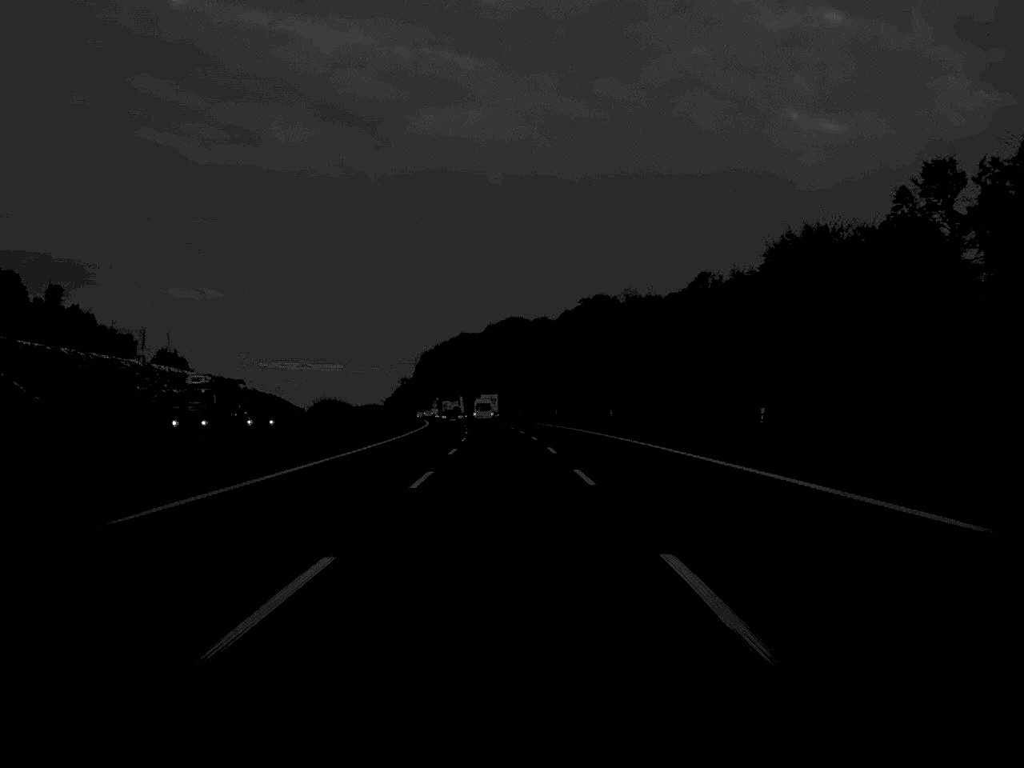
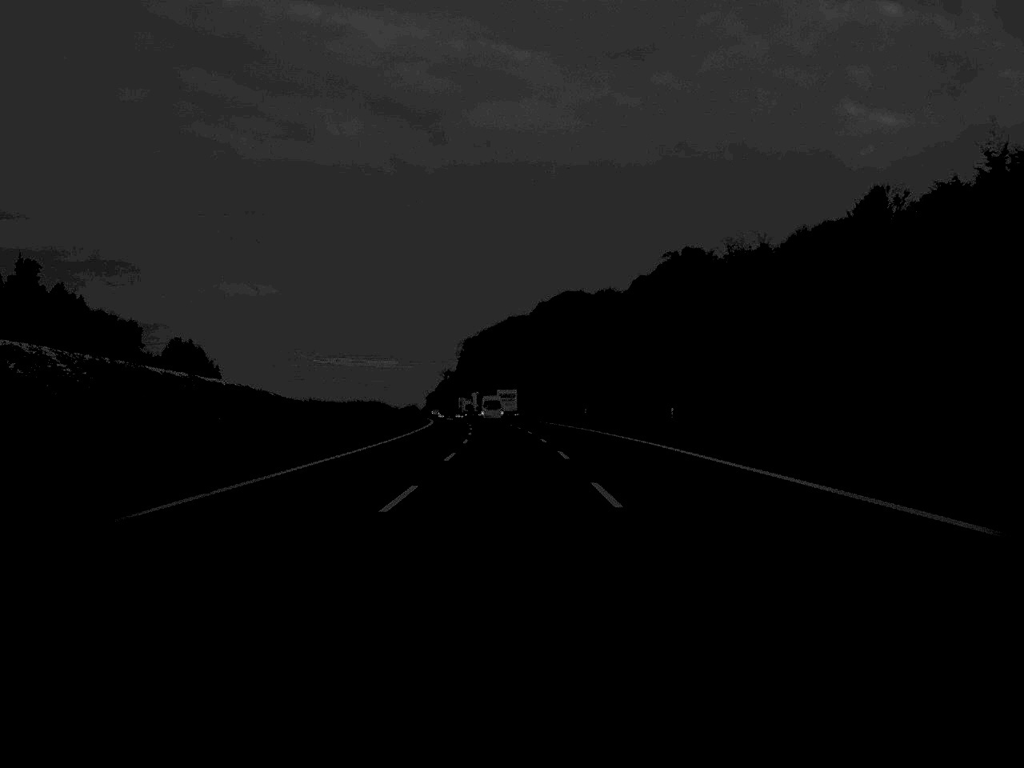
(-1.5, +76.1) m; -2°
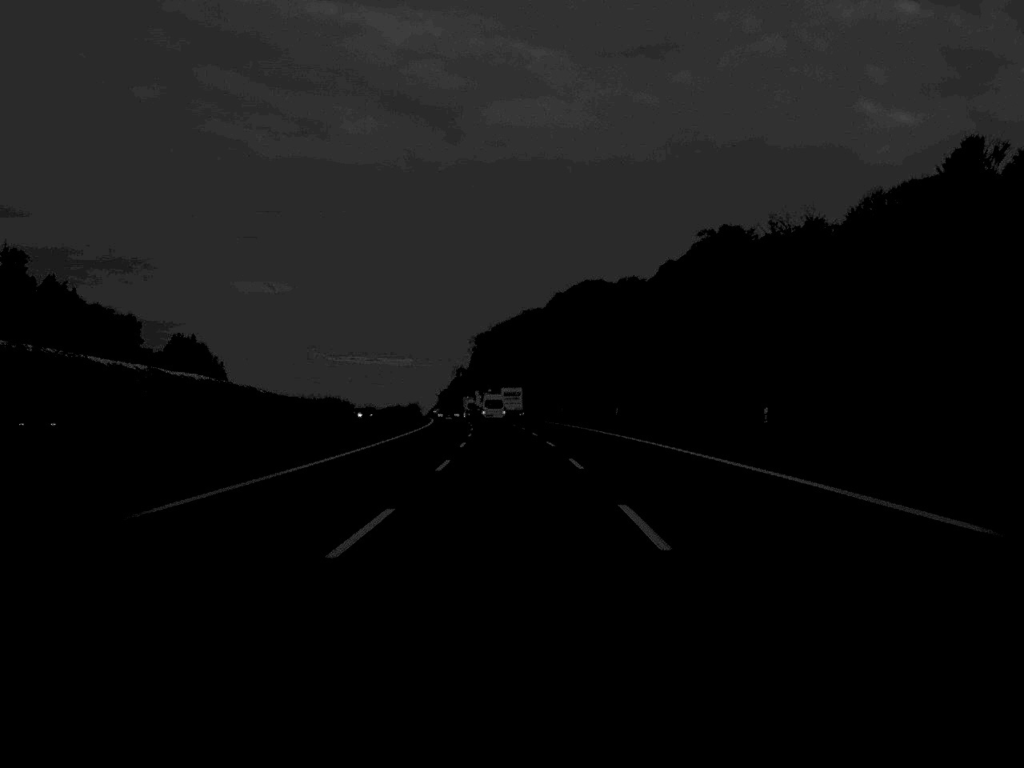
(-0.1, +23.4) m; -1°
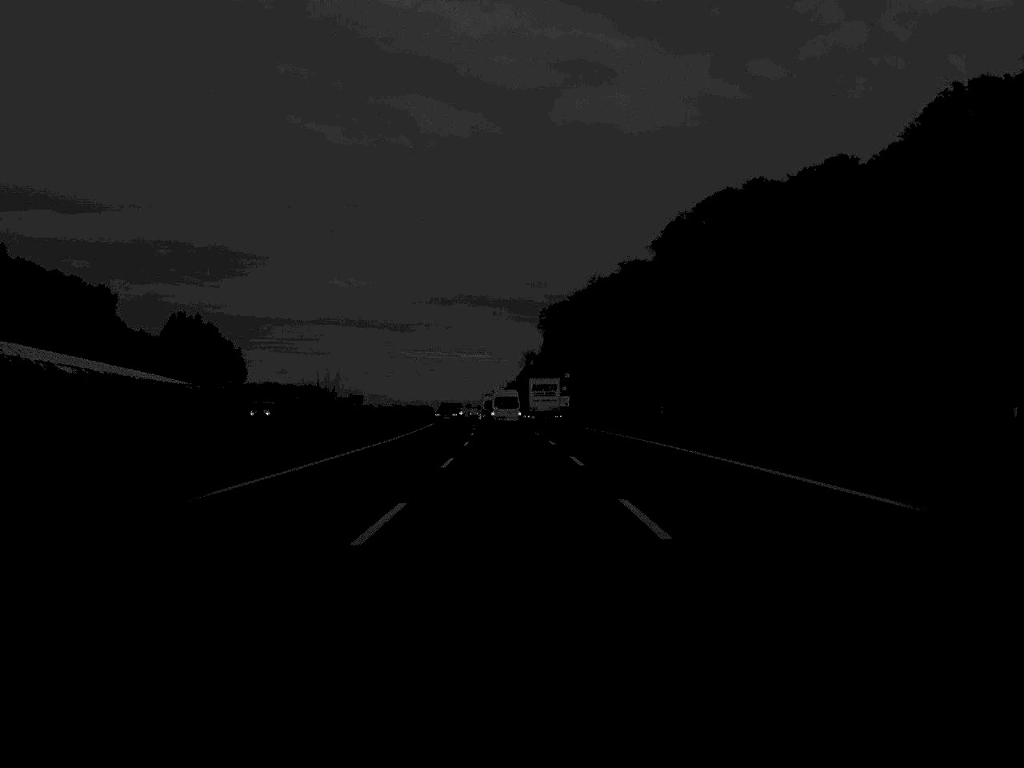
(-3.6, +121.6) m; -3°
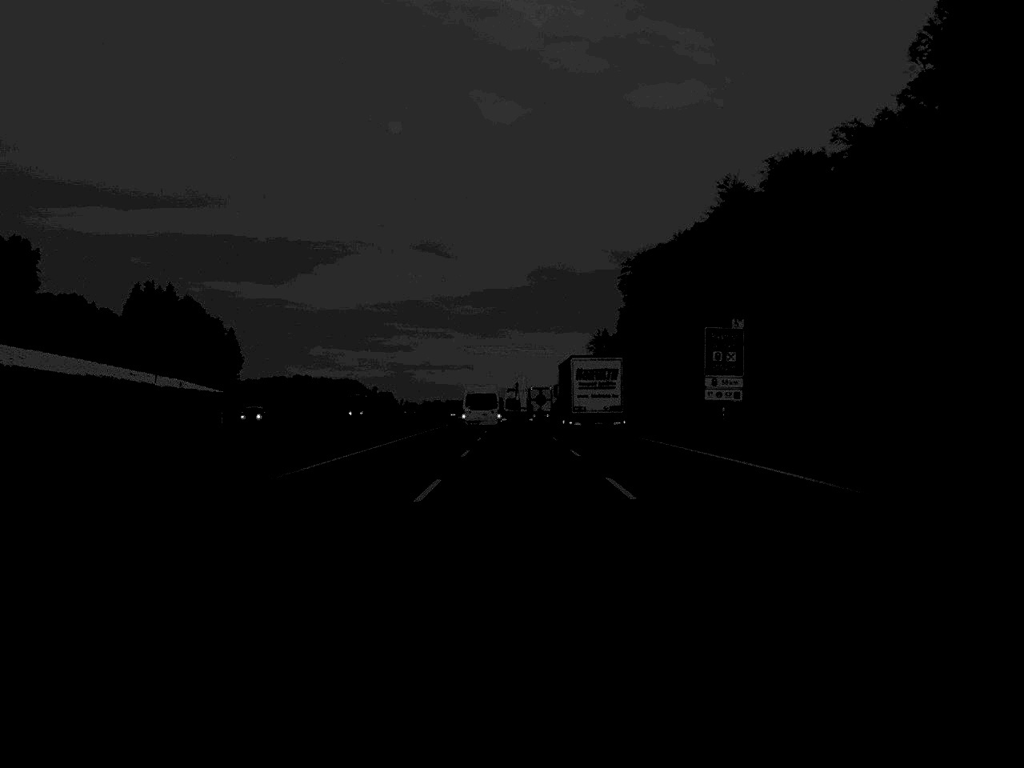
(-3.0, +116.2) m; -3°
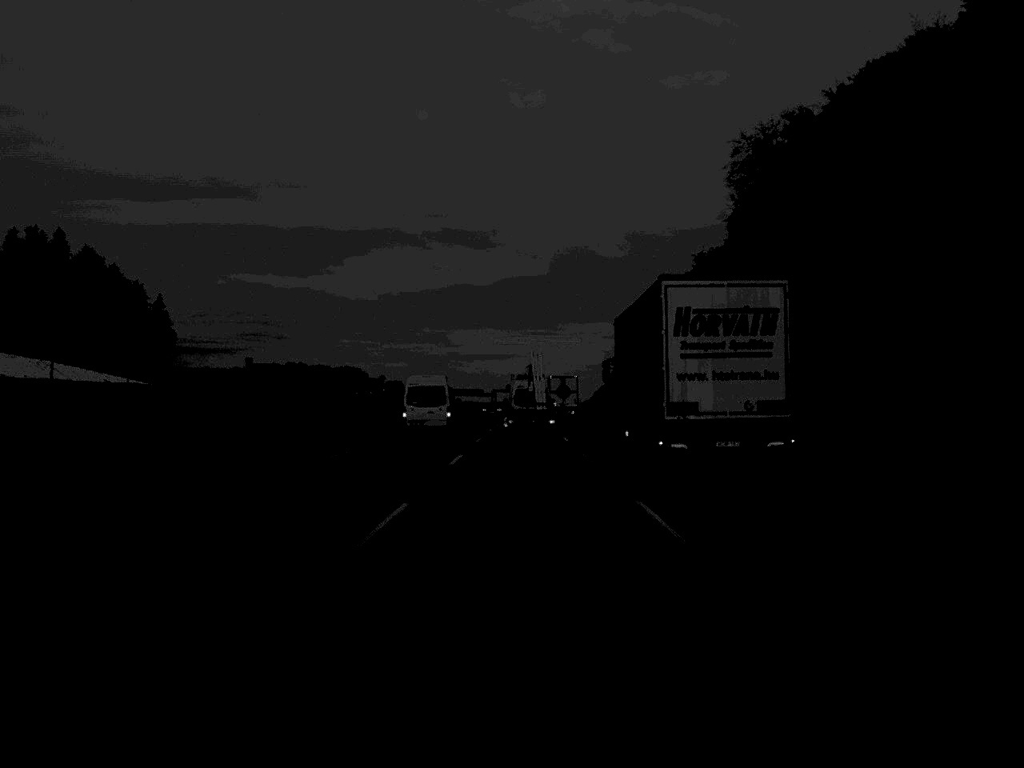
(-1.2, +112.2) m; -1°
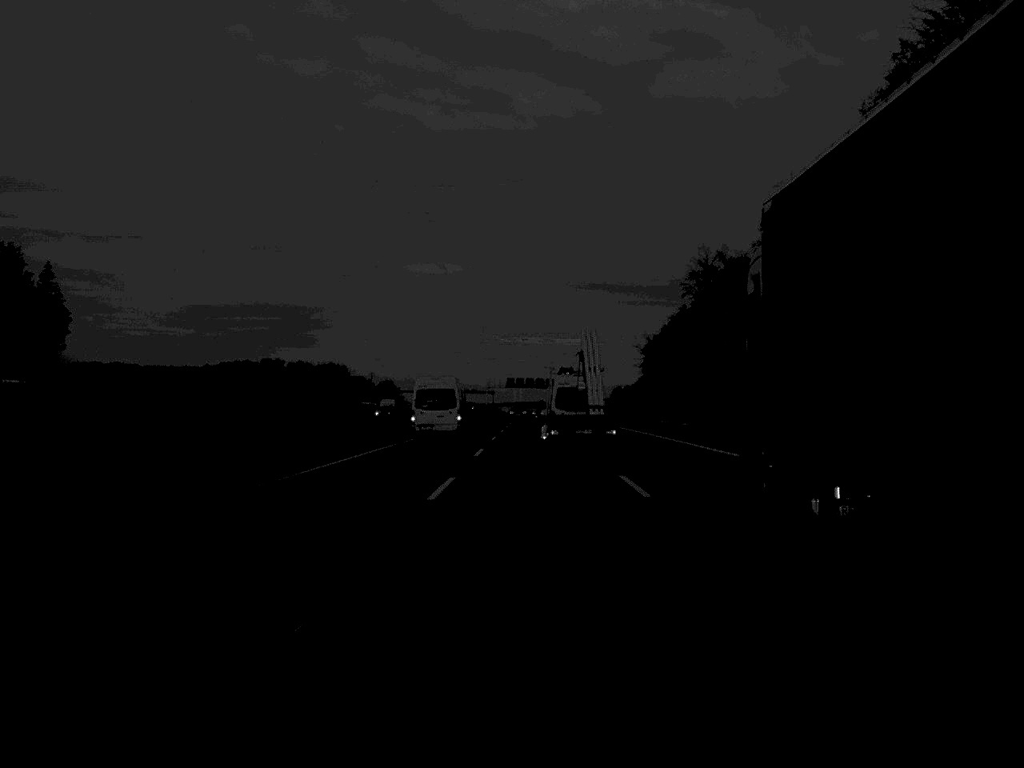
(-0.3, +80.3) m; 0°
